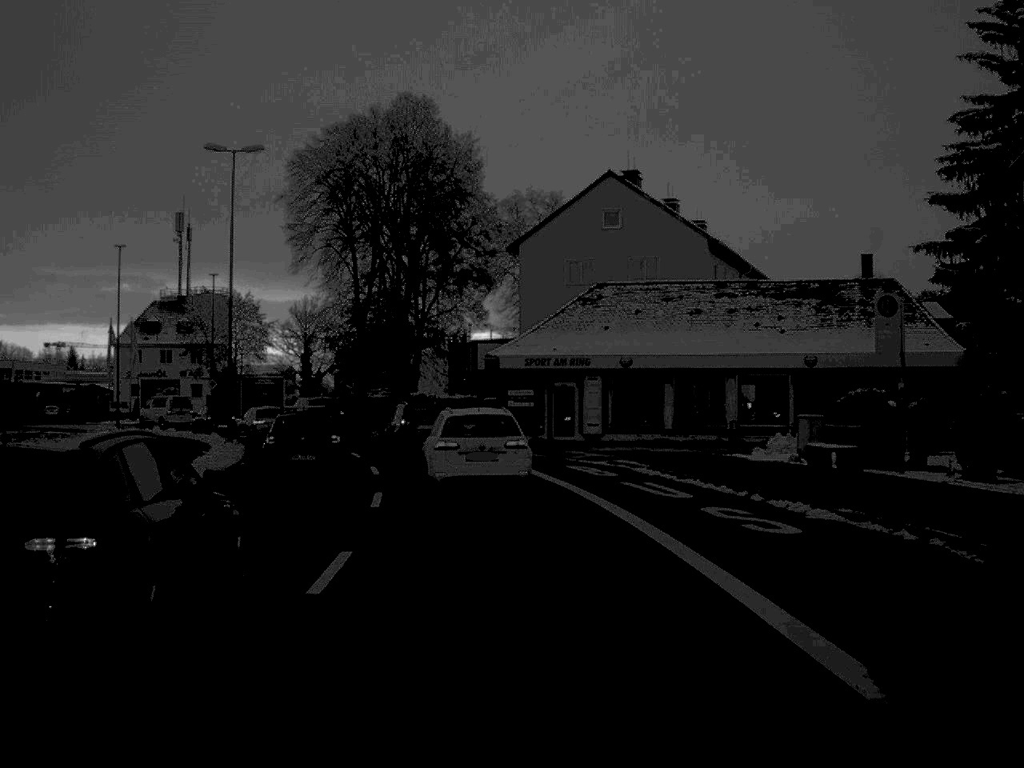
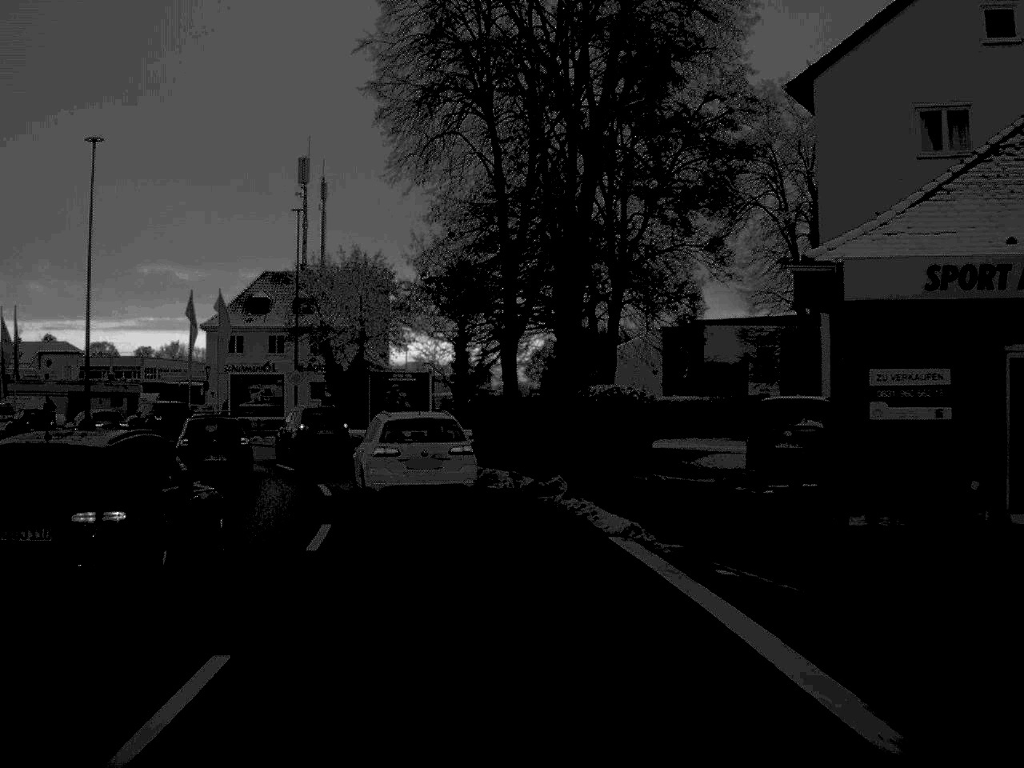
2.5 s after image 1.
(-2.1, +32.4) m; -9°
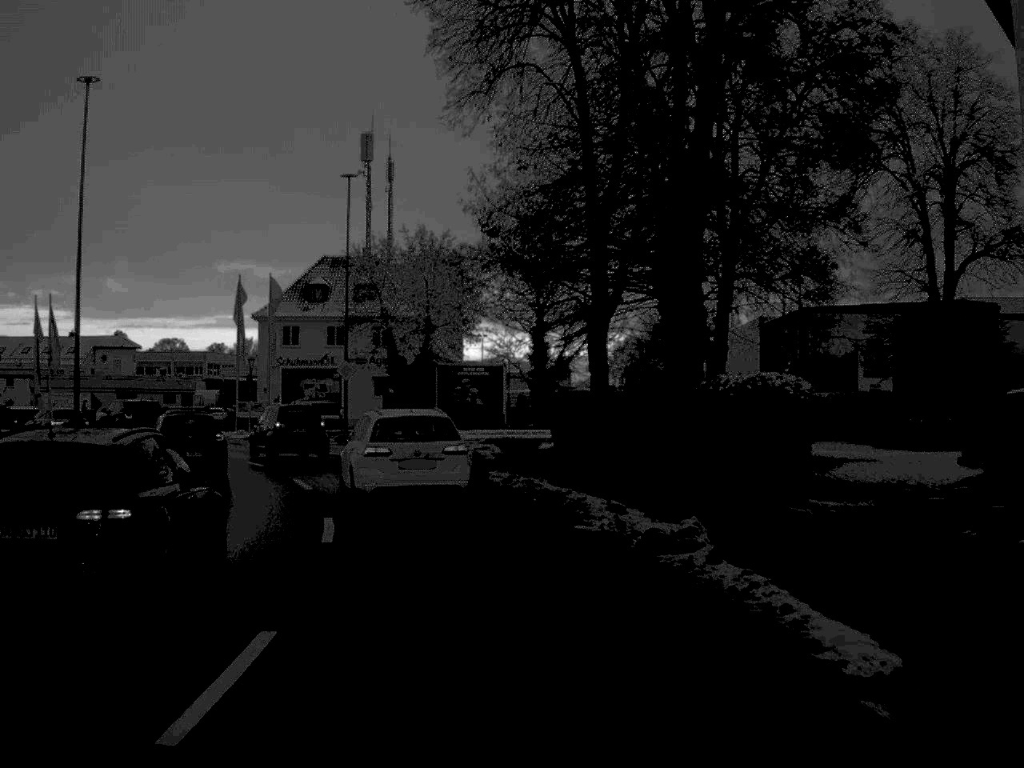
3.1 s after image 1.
(-0.3, +8.3) m; -4°
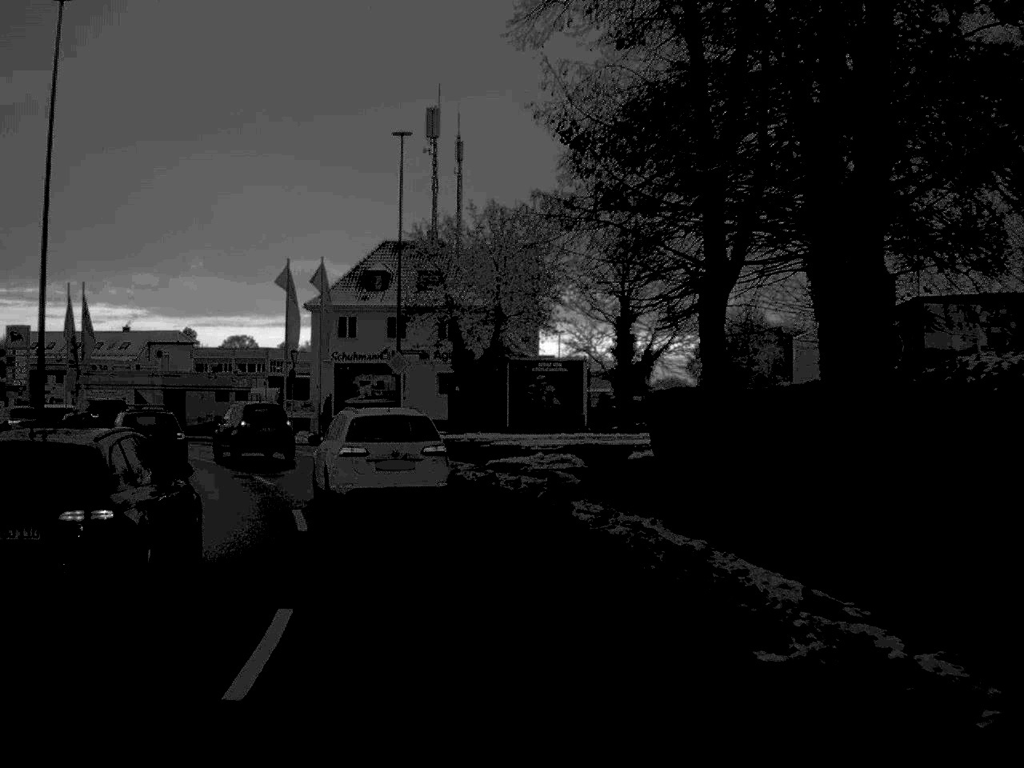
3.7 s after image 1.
(-0.2, +7.9) m; -3°
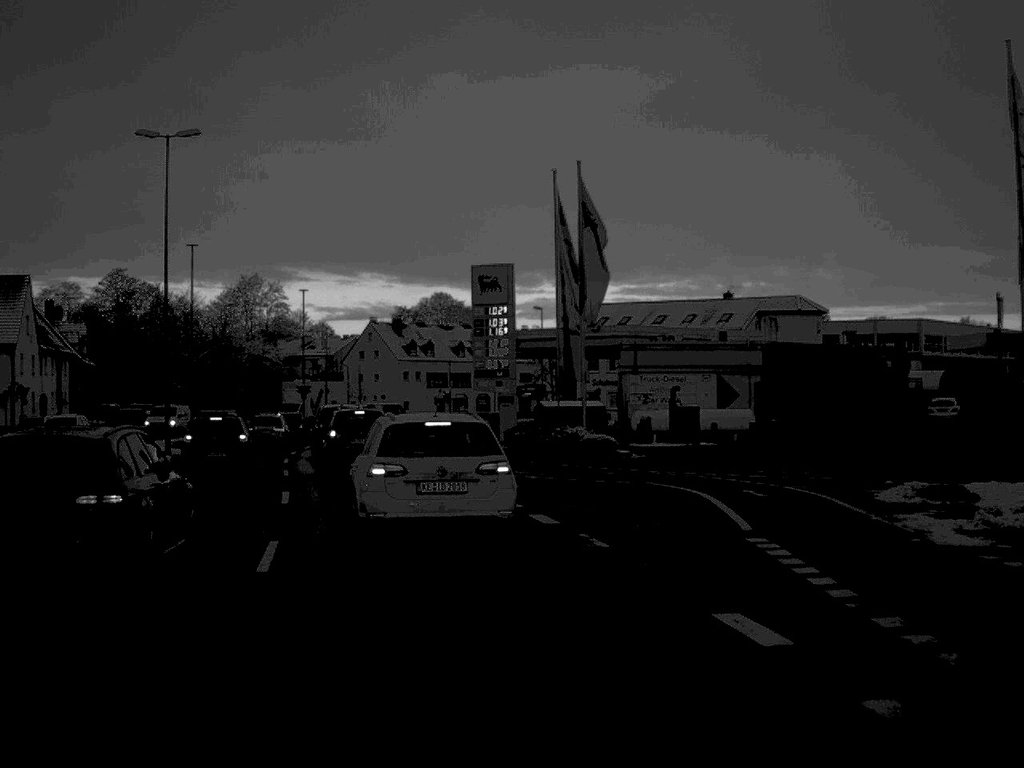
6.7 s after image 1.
(-8.9, +38.3) m; -29°
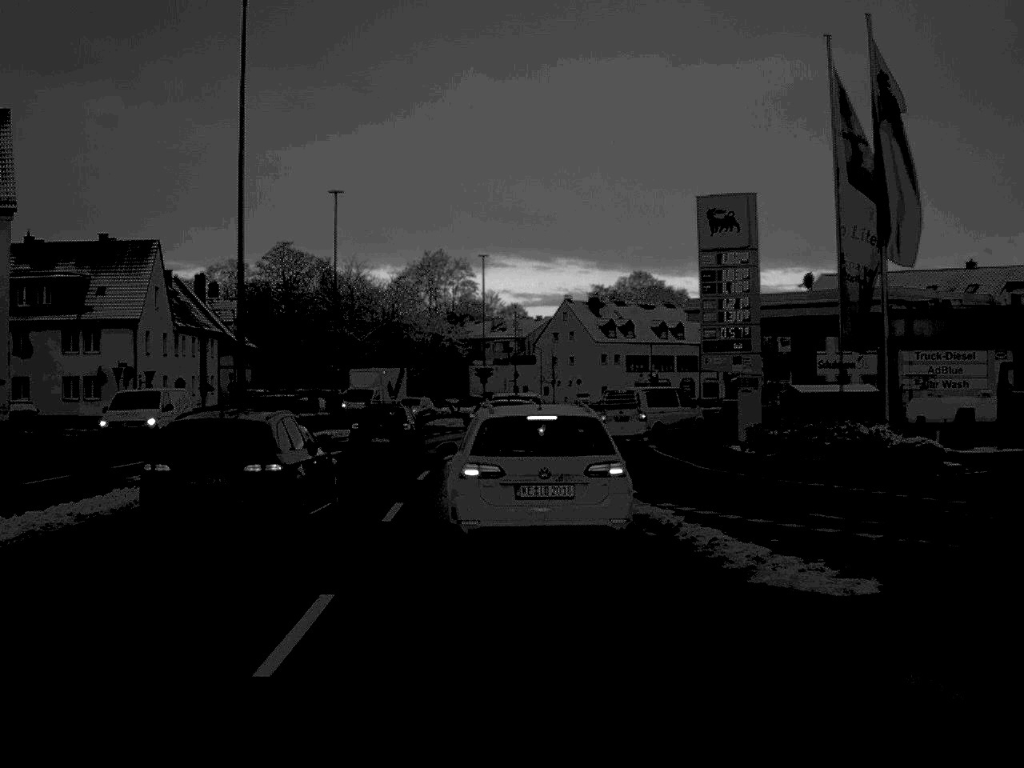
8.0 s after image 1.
(-1.2, +14.0) m; -9°
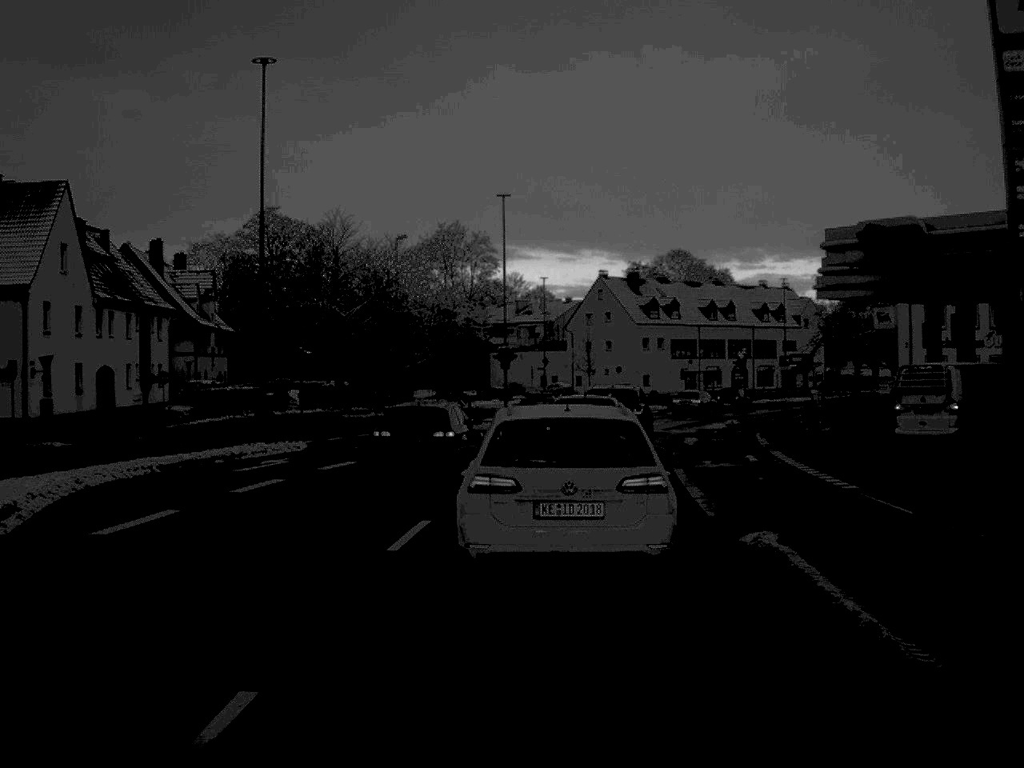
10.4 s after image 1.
(-0.5, +21.1) m; -1°
